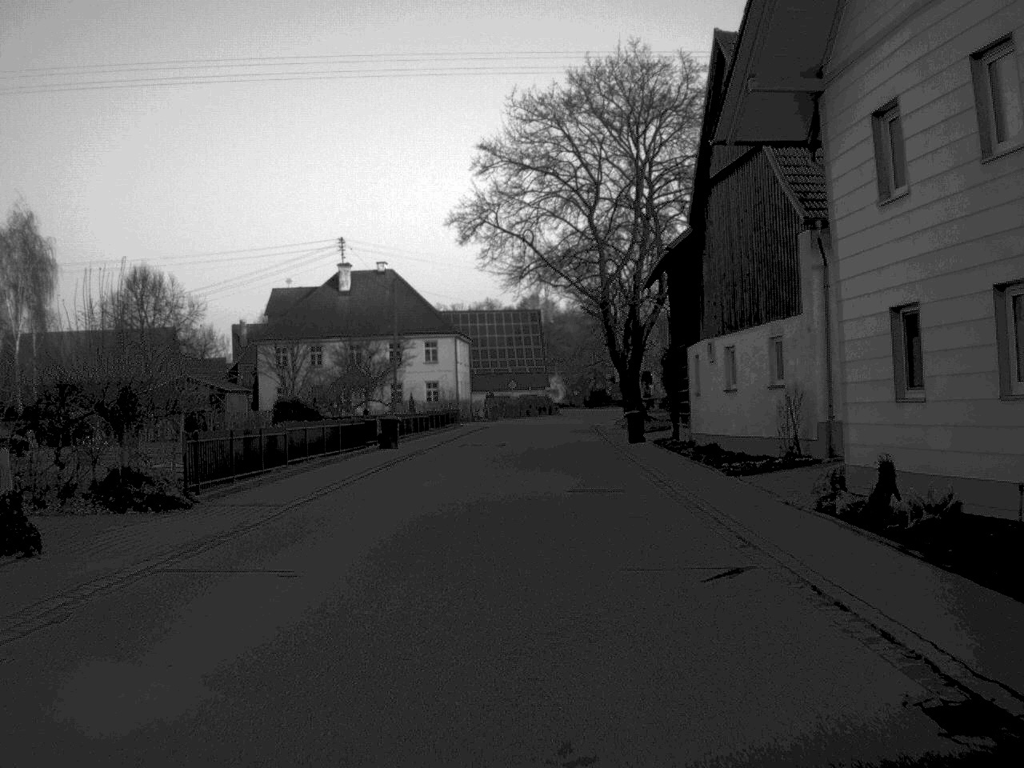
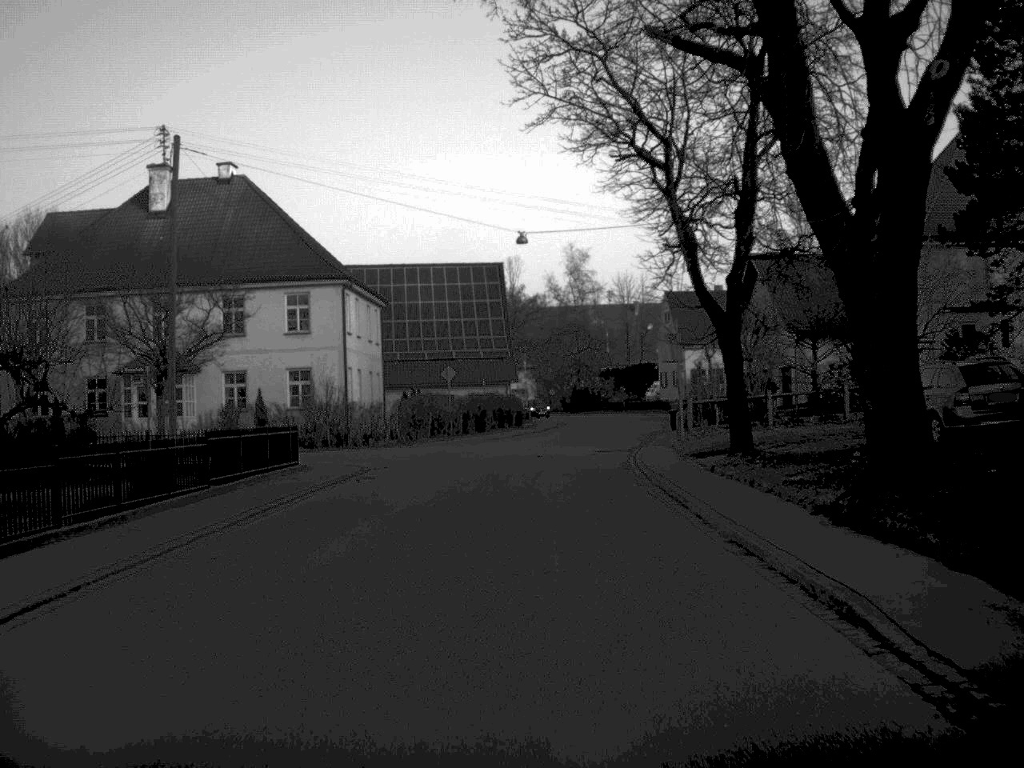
(+0.6, +44.0) m; +2°
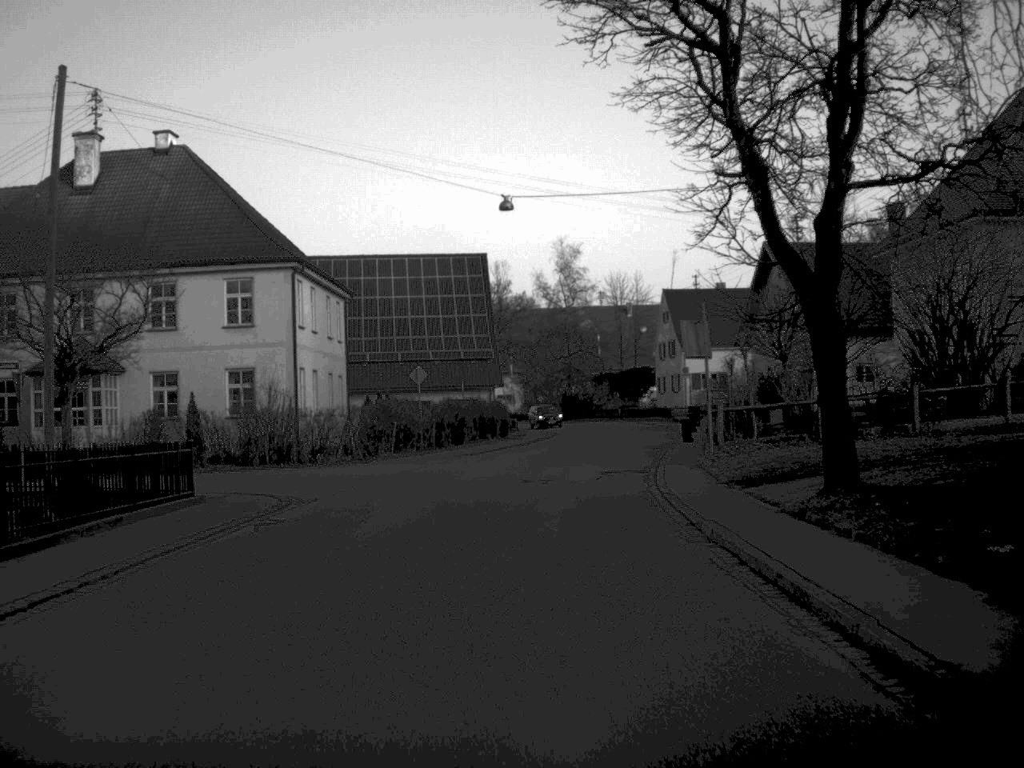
(0.0, +8.5) m; +1°
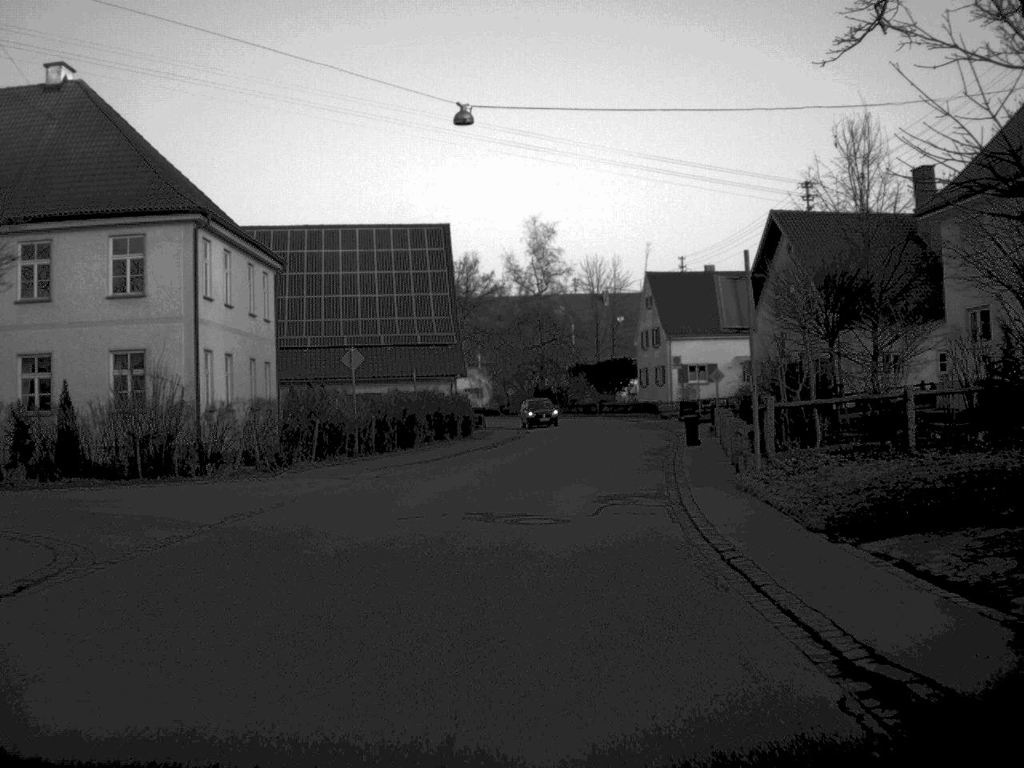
(+0.1, +9.5) m; +1°
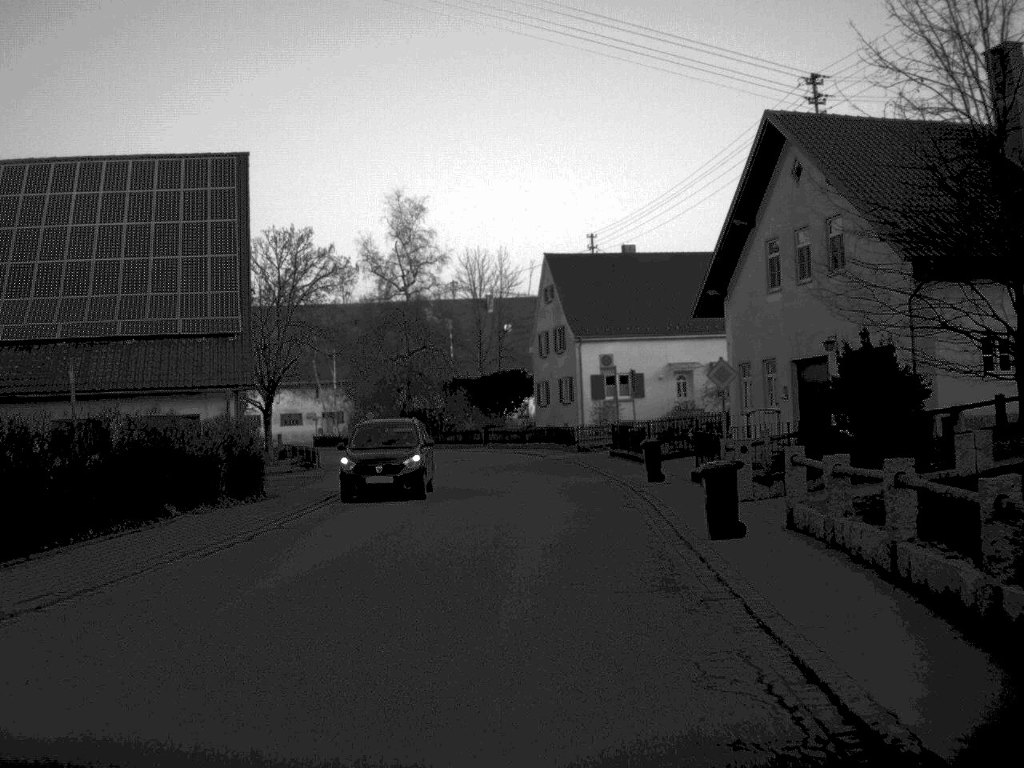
(+1.1, +23.2) m; +5°
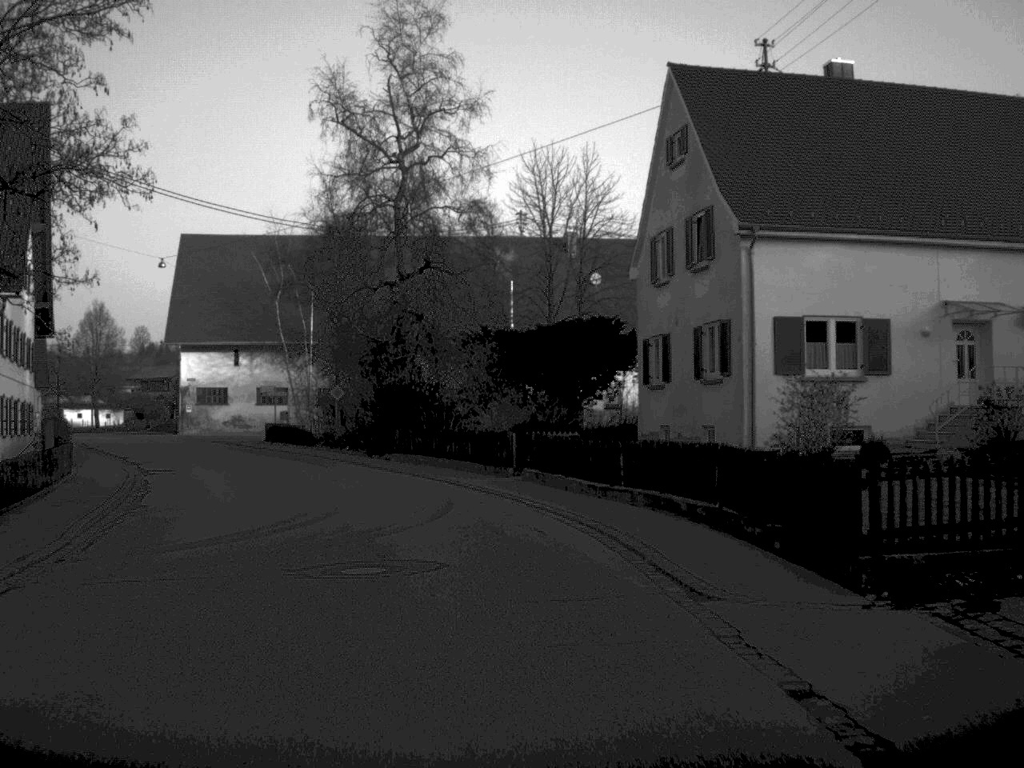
(0.0, +37.0) m; -4°
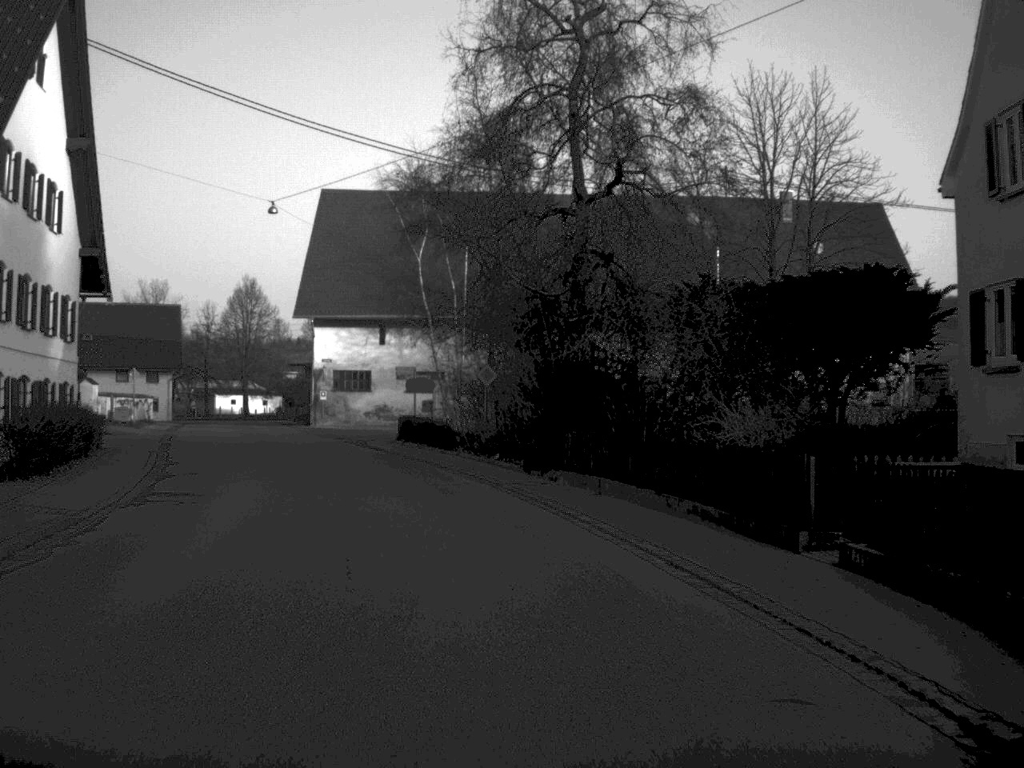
(-1.0, +14.0) m; -8°
